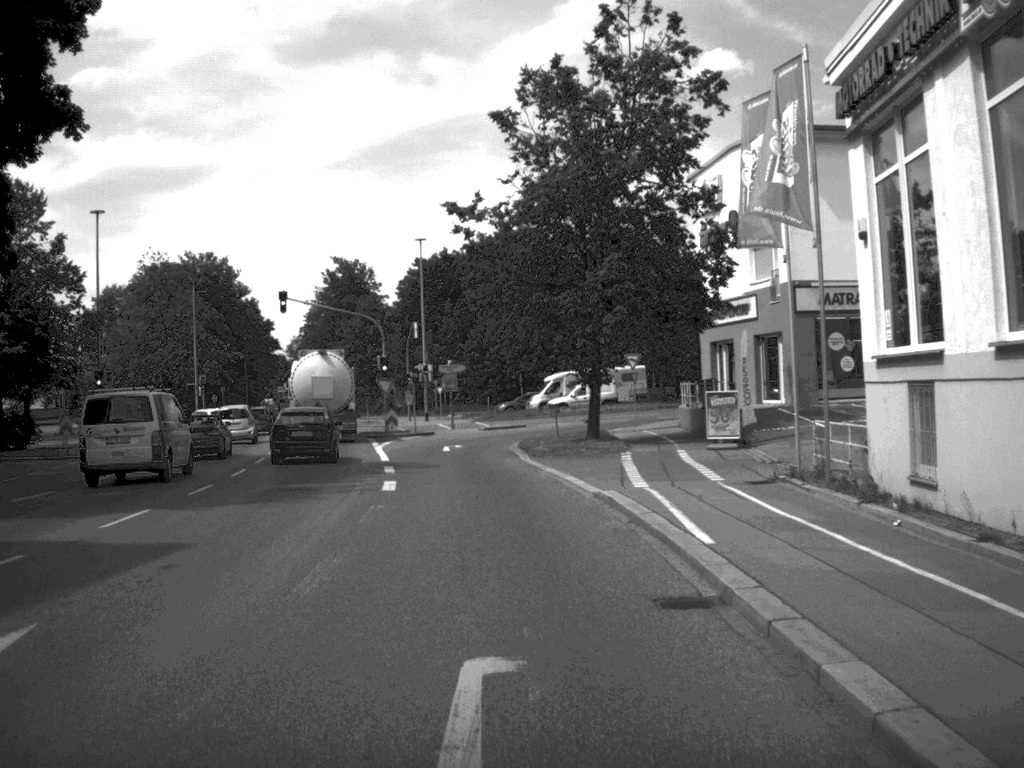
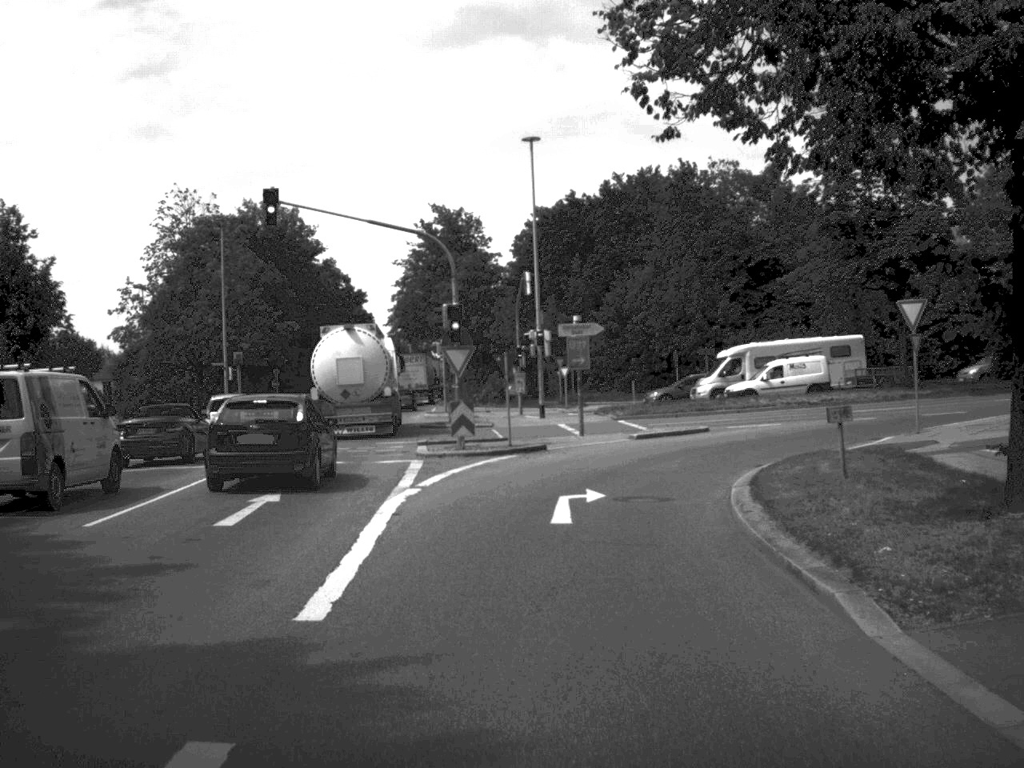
(-1.3, +25.4) m; -6°
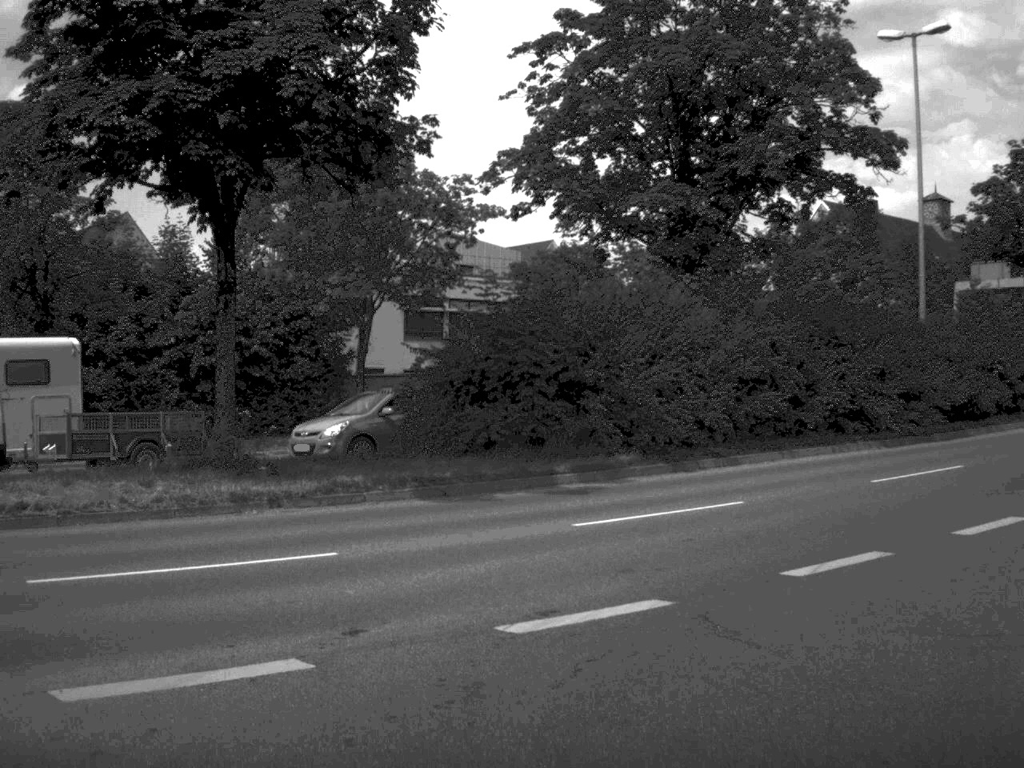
(+6.0, +30.2) m; +39°
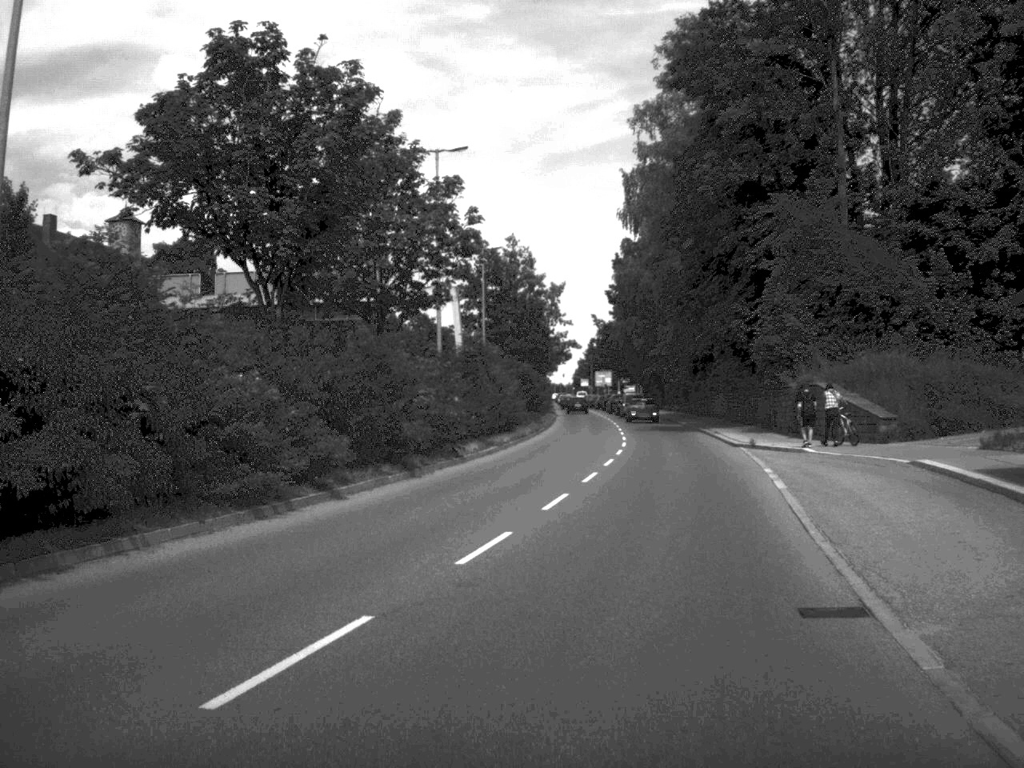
(+5.8, +15.9) m; +36°
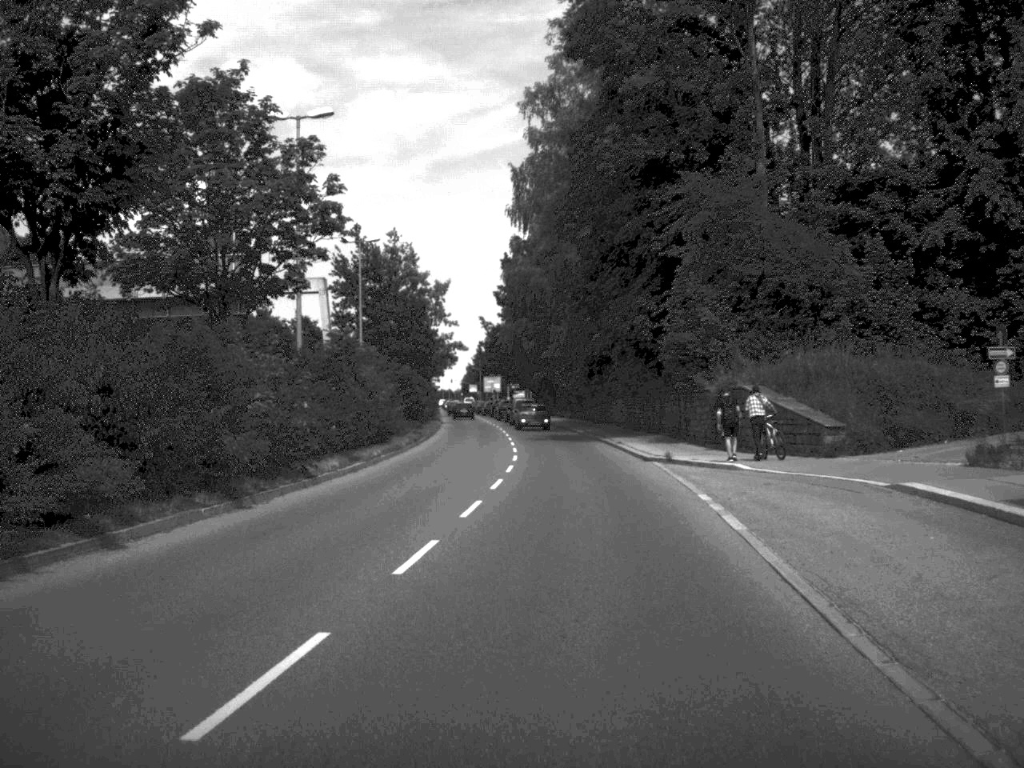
(+0.3, +6.2) m; +5°
